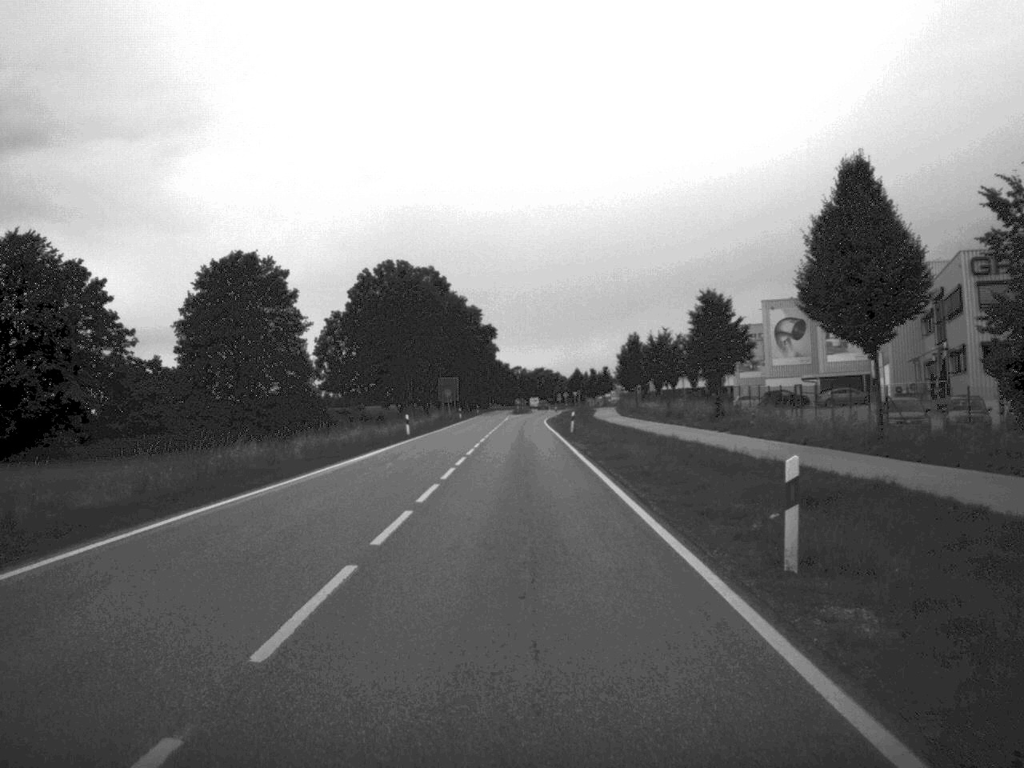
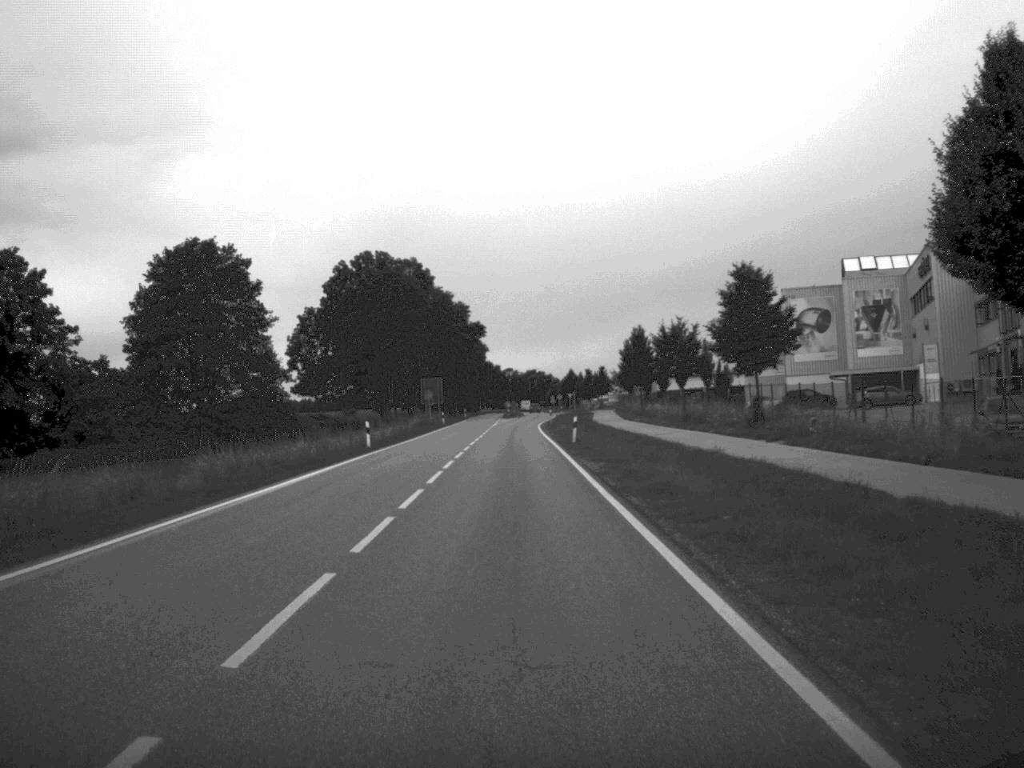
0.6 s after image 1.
(0.0, +12.2) m; 0°
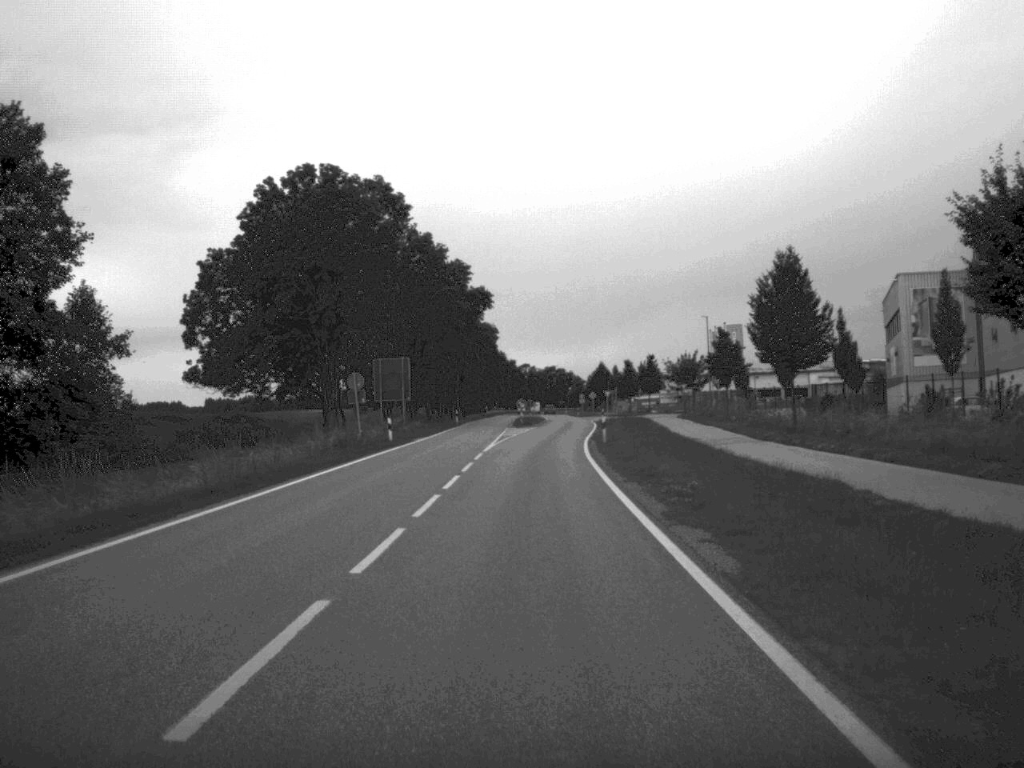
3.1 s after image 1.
(-0.6, +48.9) m; -1°
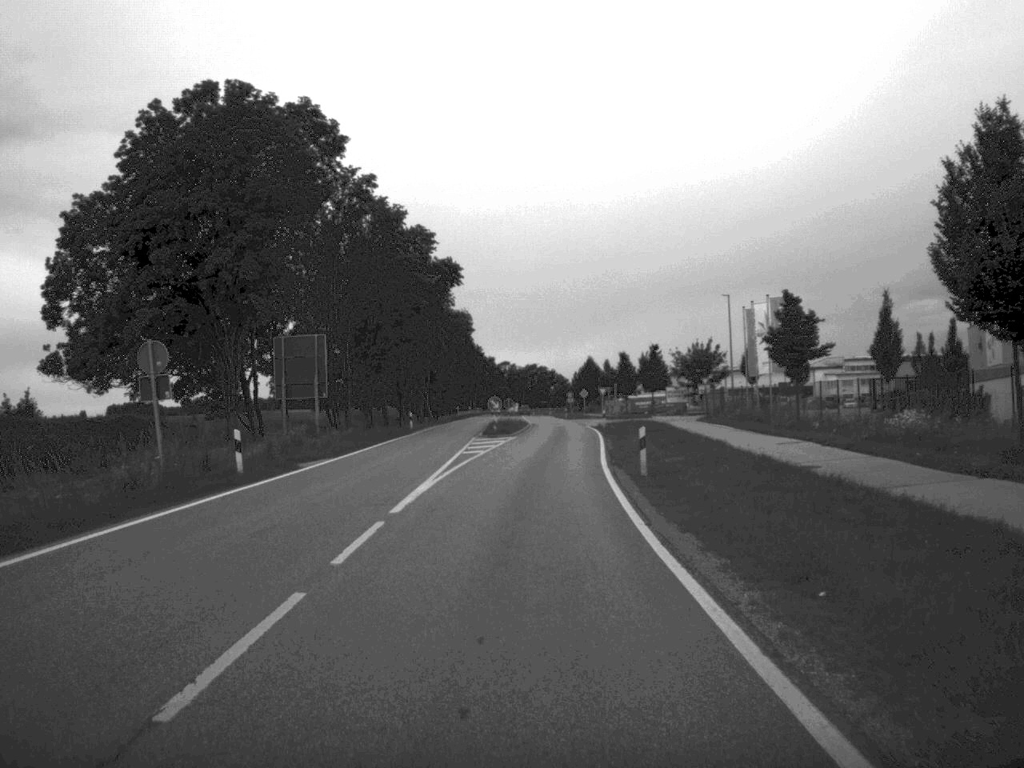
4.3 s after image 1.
(+0.2, +23.4) m; +1°
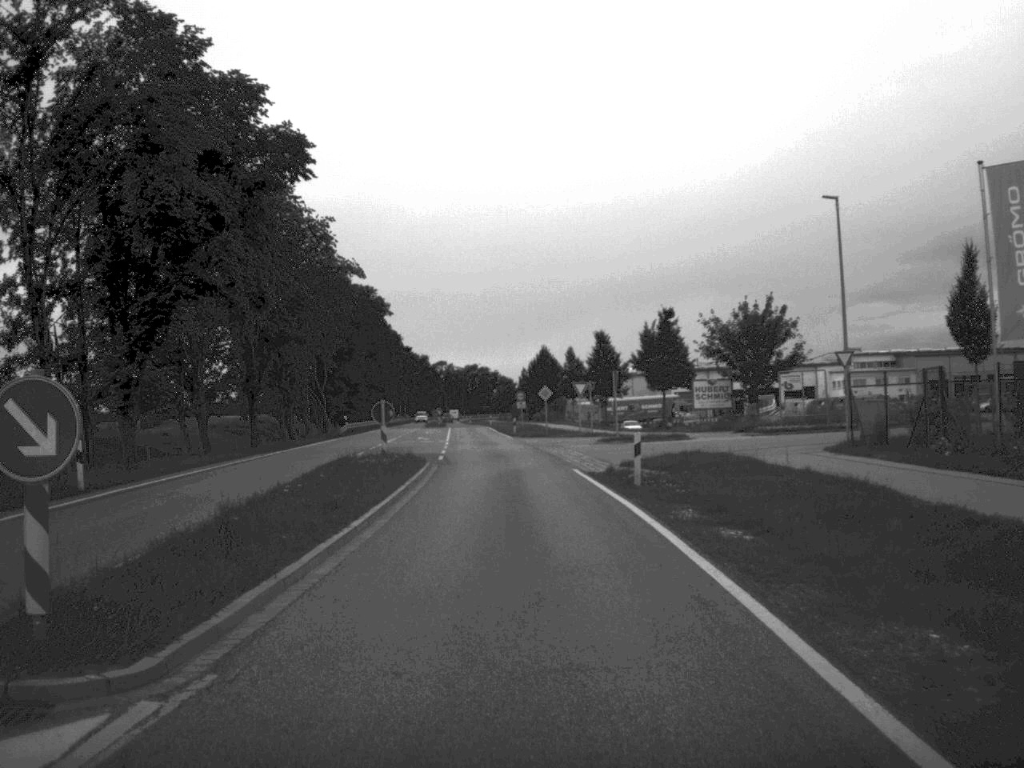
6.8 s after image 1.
(+1.1, +47.7) m; +2°
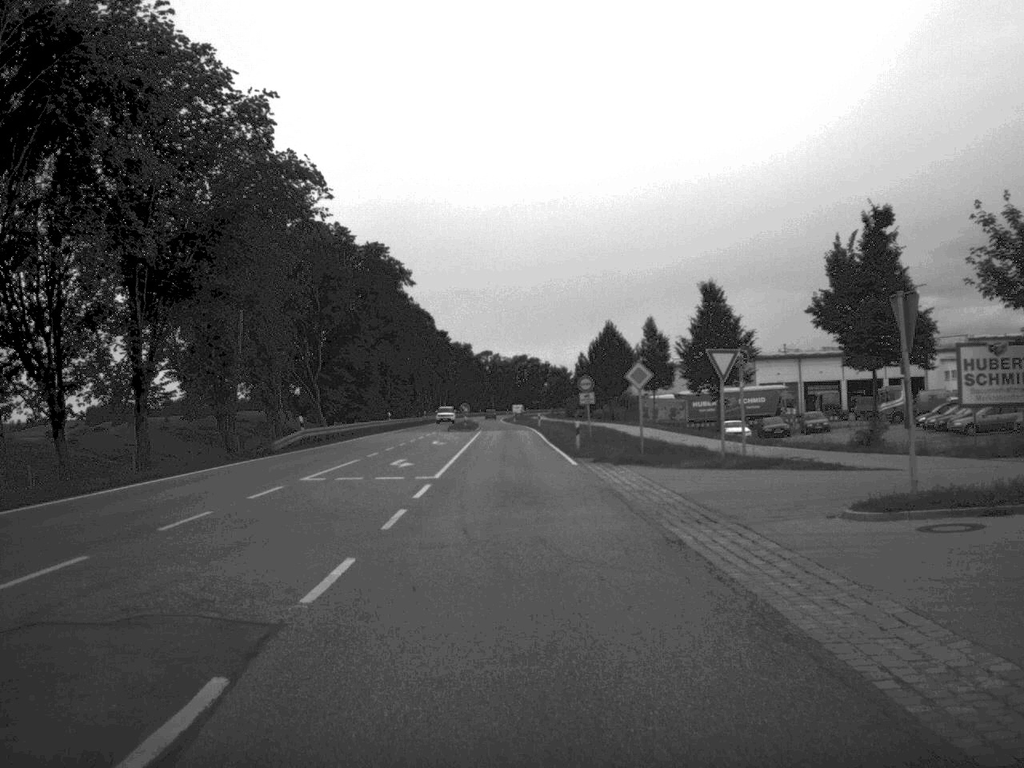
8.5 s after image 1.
(-0.7, +33.1) m; -2°
